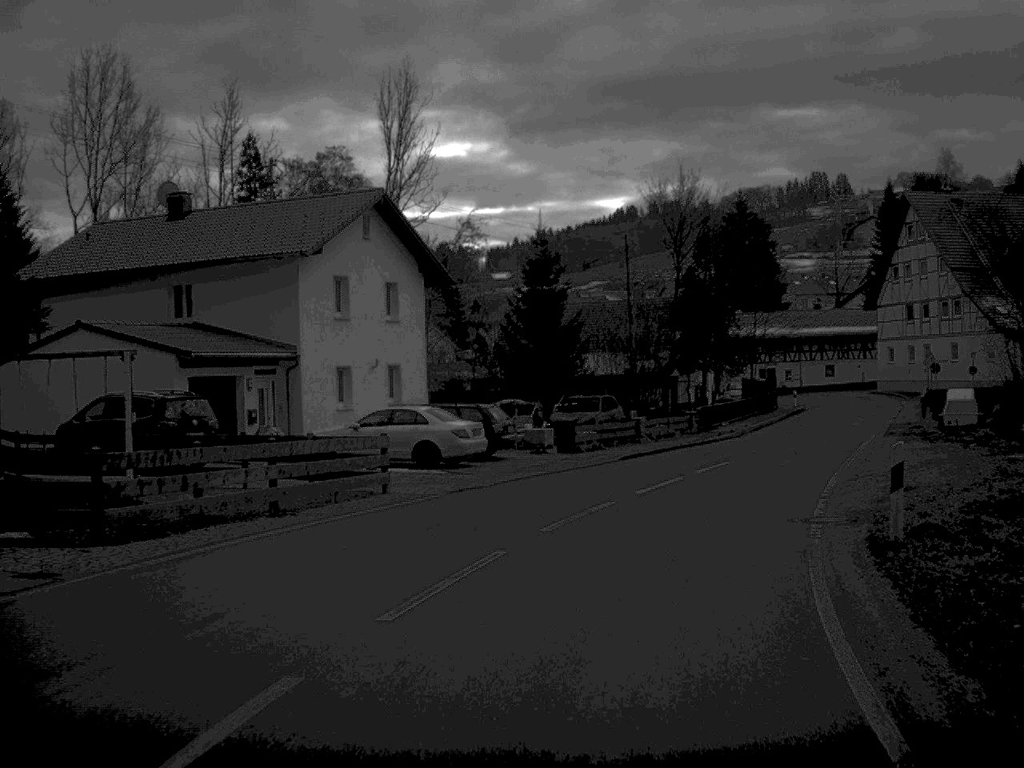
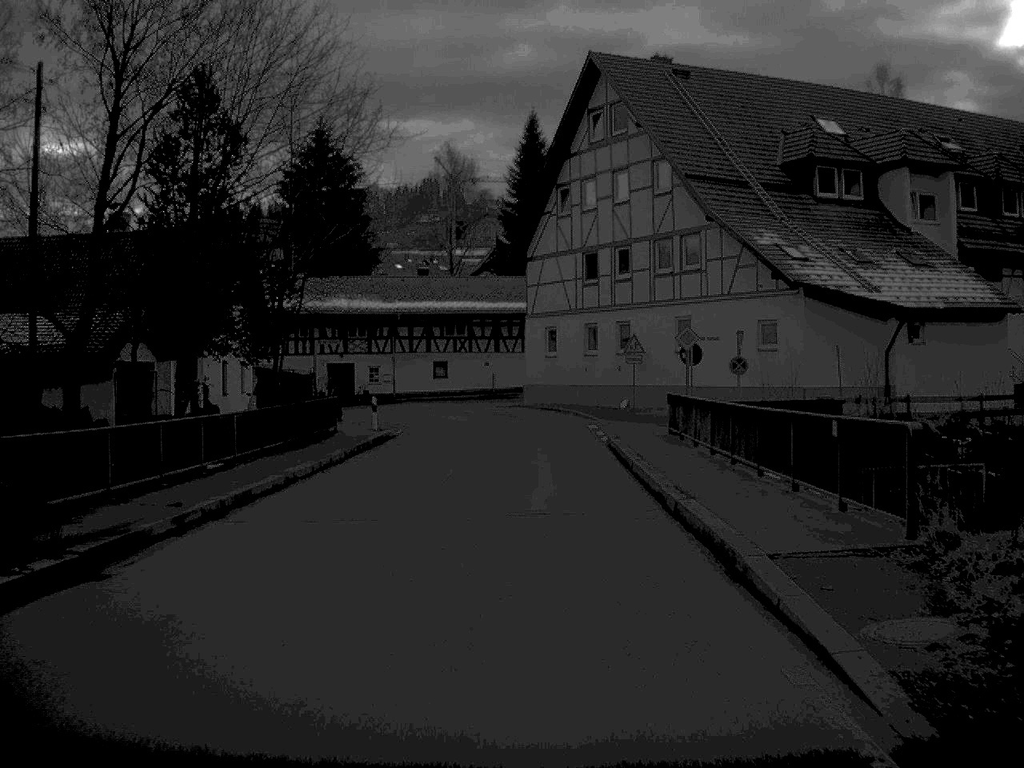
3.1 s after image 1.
(+8.4, +38.8) m; +17°
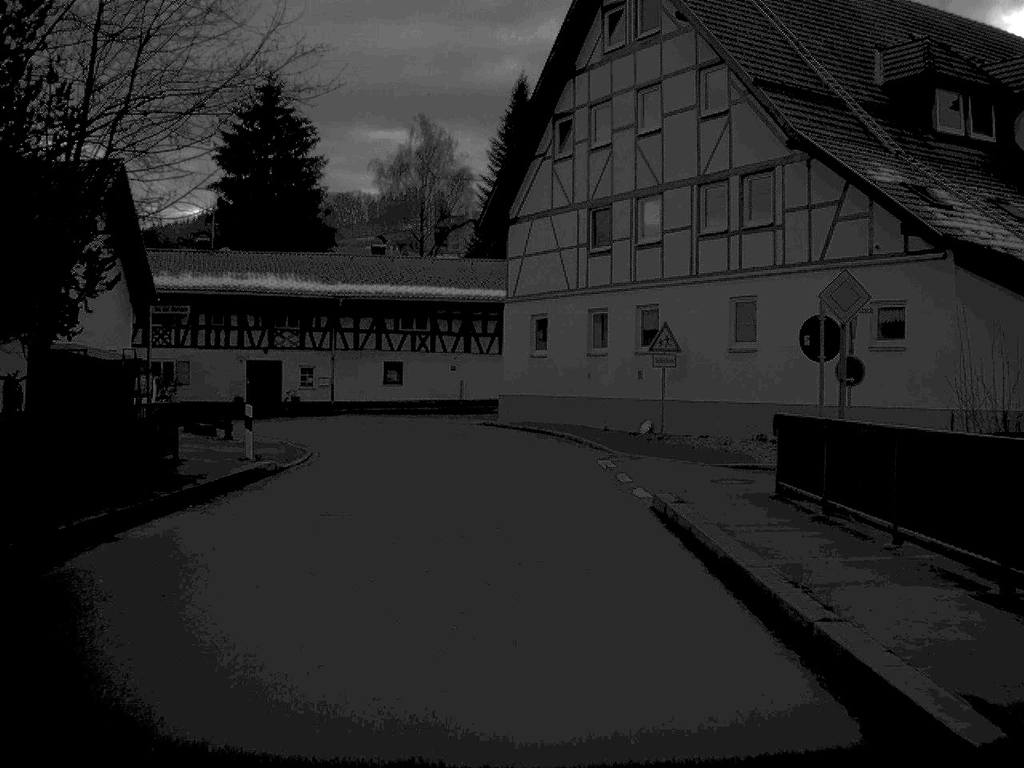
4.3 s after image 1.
(+0.1, +15.4) m; +1°
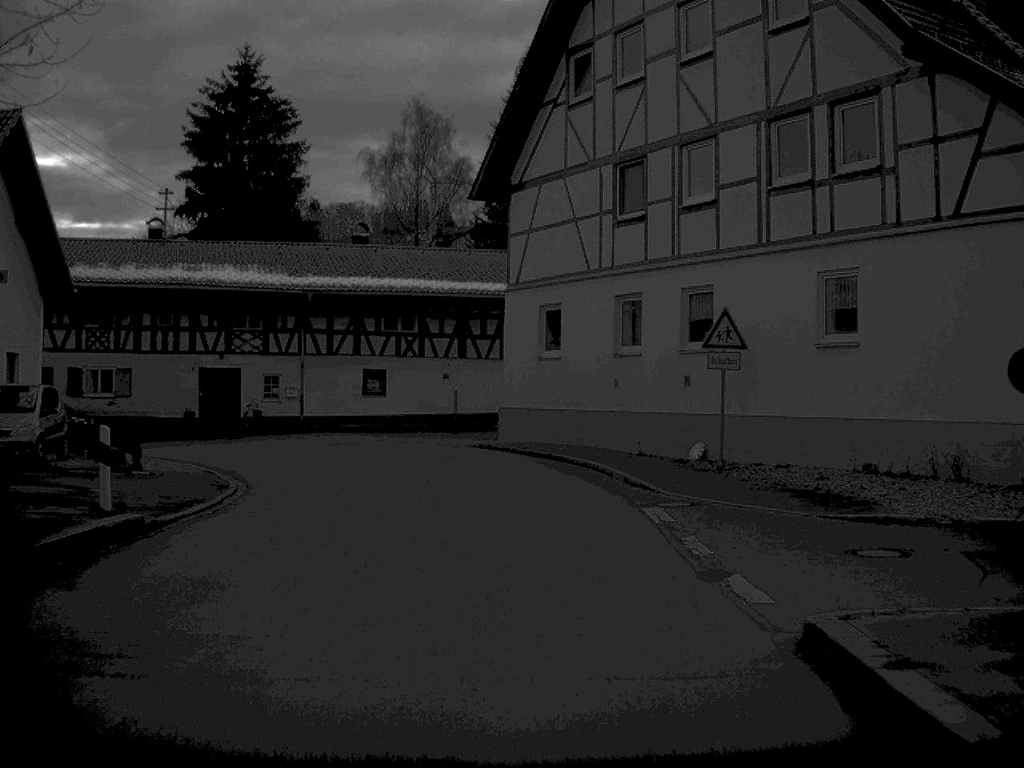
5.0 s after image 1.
(0.0, +8.5) m; 0°
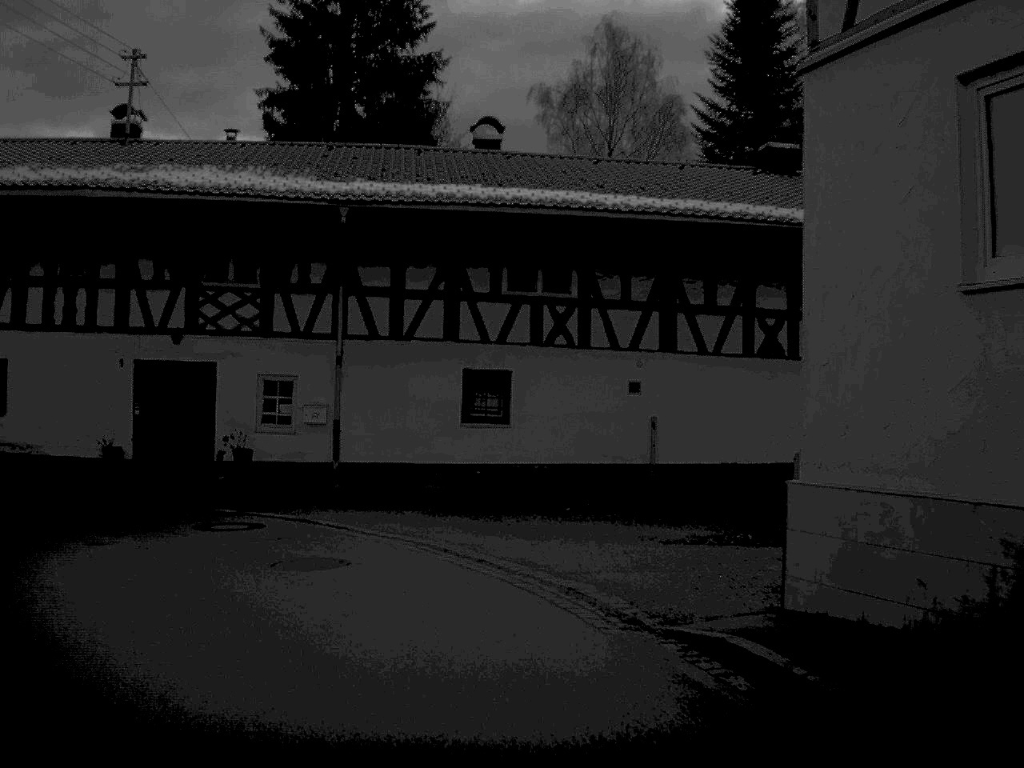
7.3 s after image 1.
(-0.7, +22.5) m; -10°
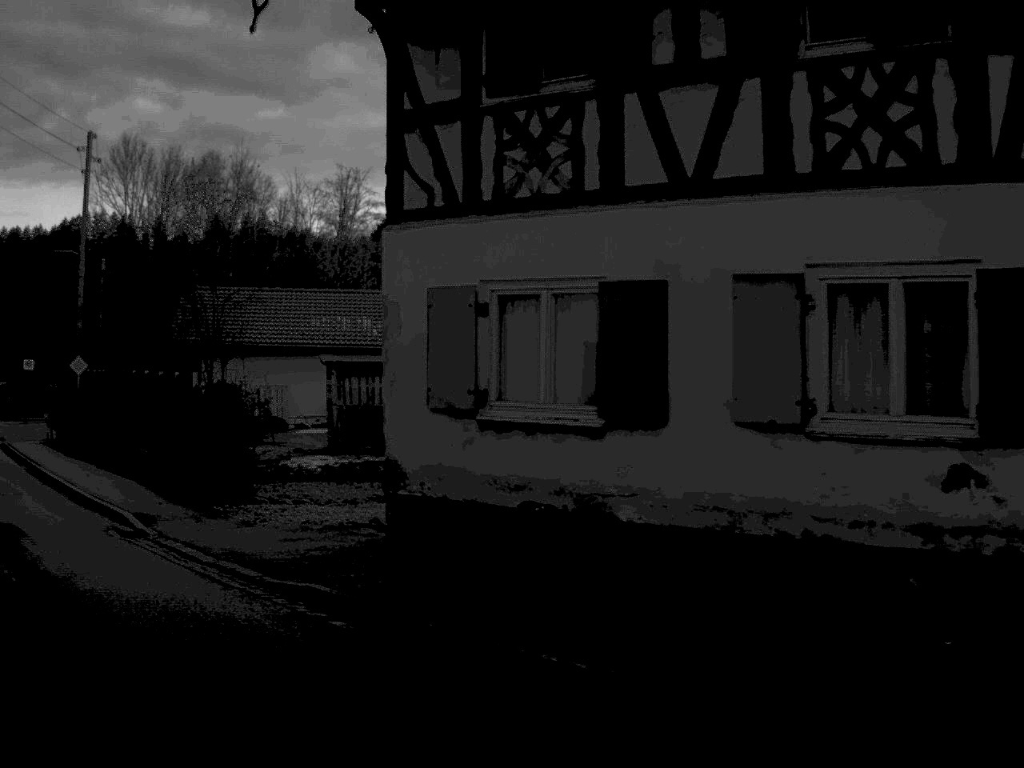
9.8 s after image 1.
(-4.9, +14.6) m; -49°
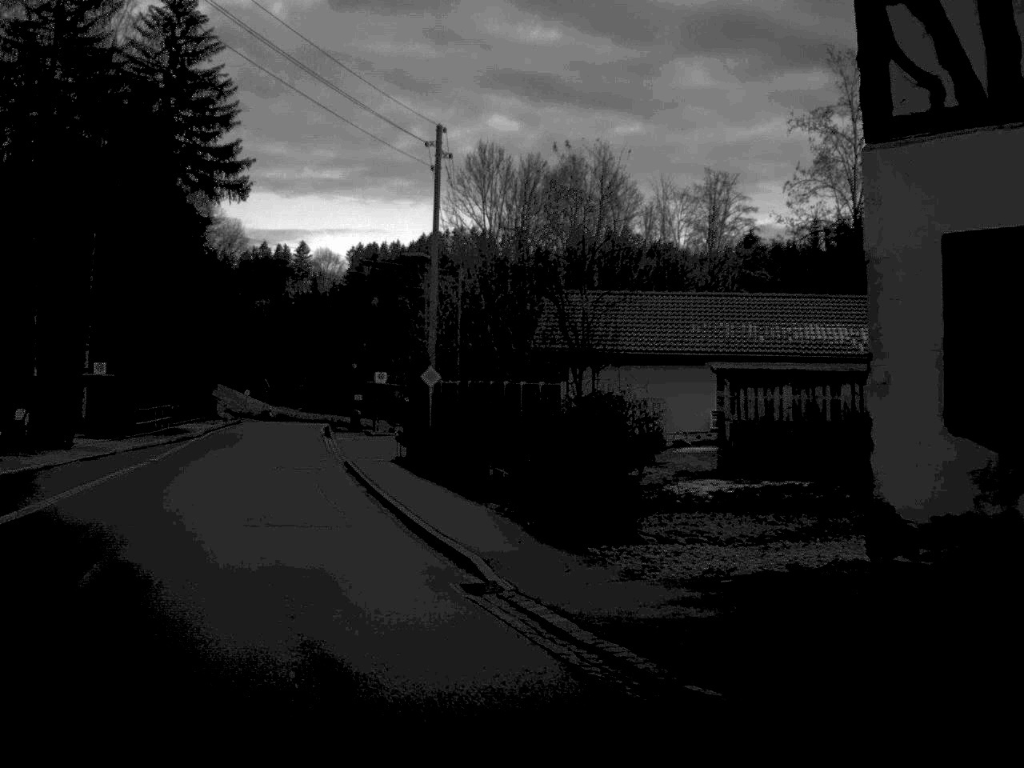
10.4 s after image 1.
(-0.6, +3.7) m; -16°
